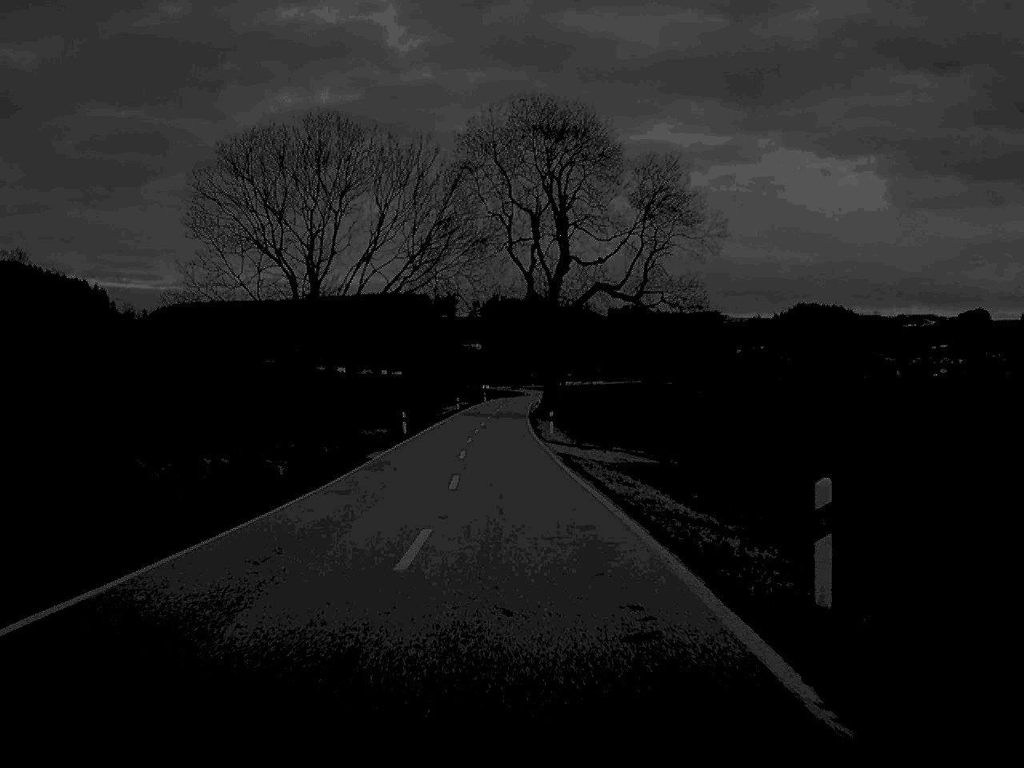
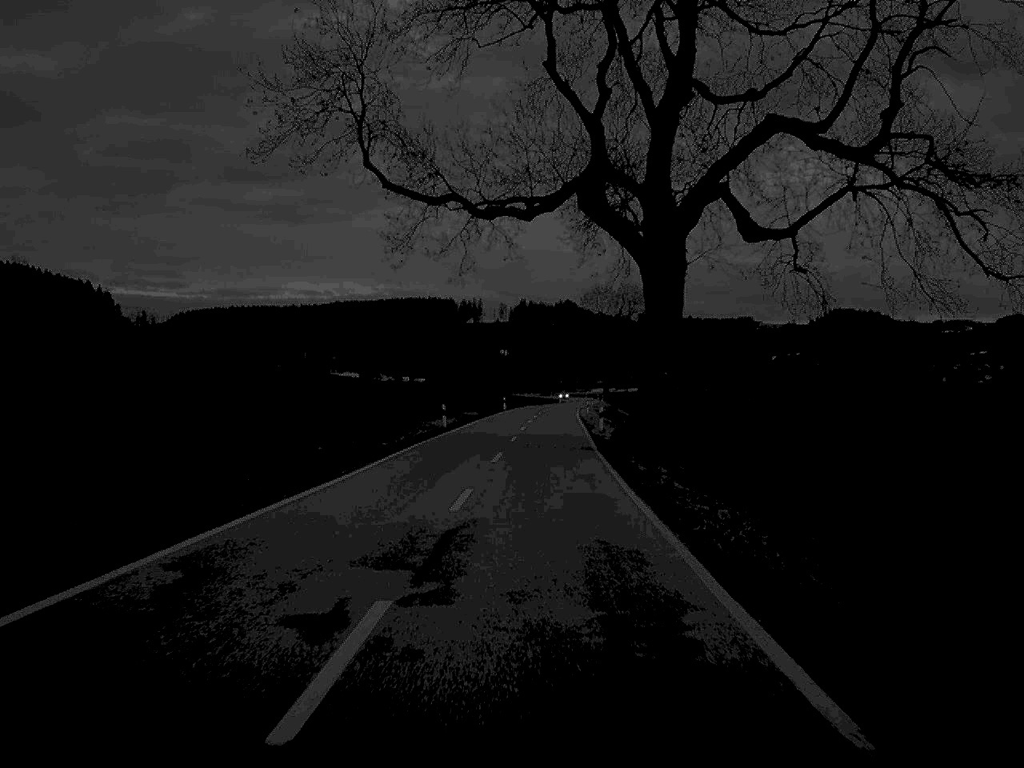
(-1.0, +54.6) m; -1°
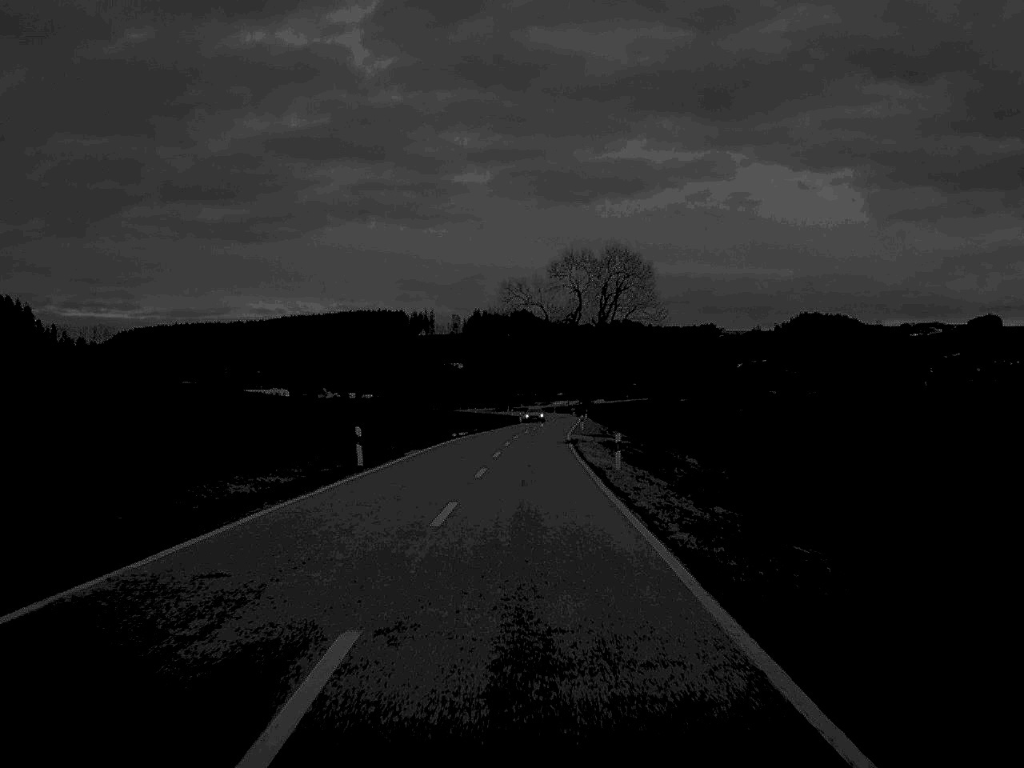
(+1.5, +71.3) m; +2°
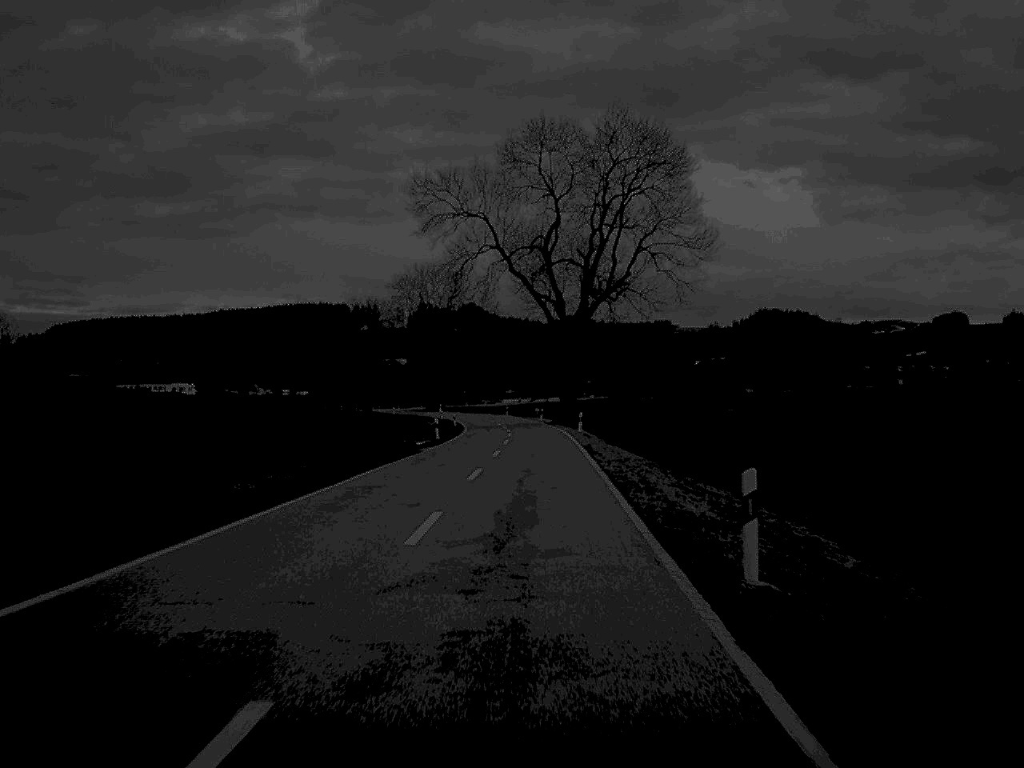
(+1.3, +72.5) m; +2°
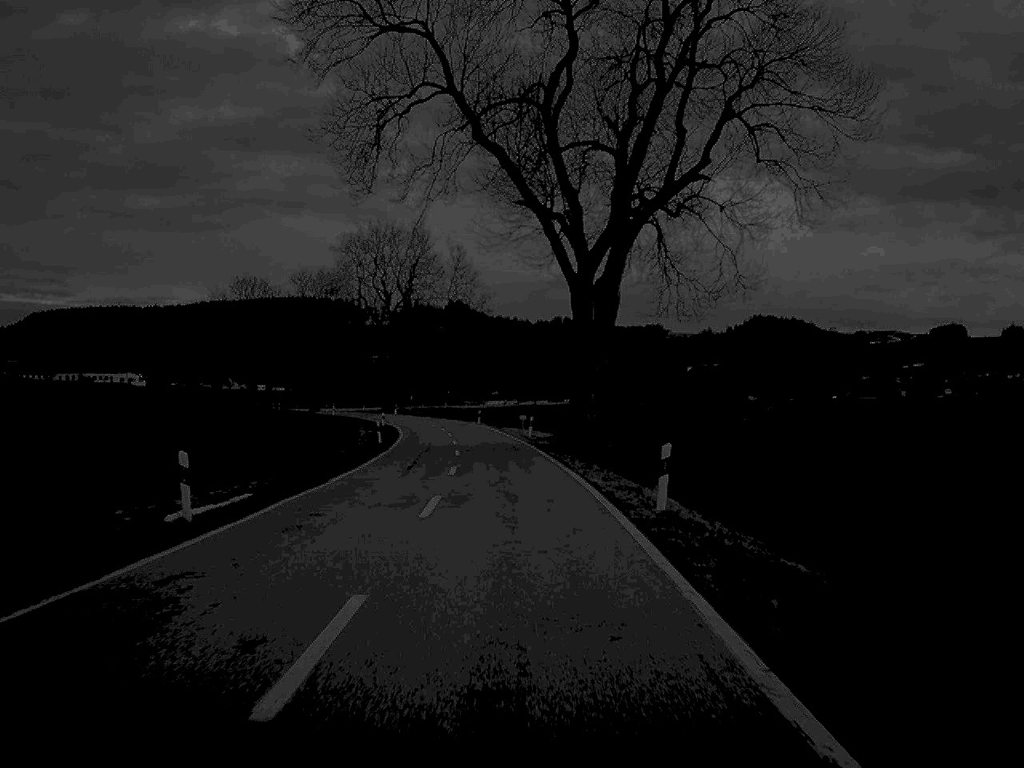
(+0.4, +42.9) m; +1°
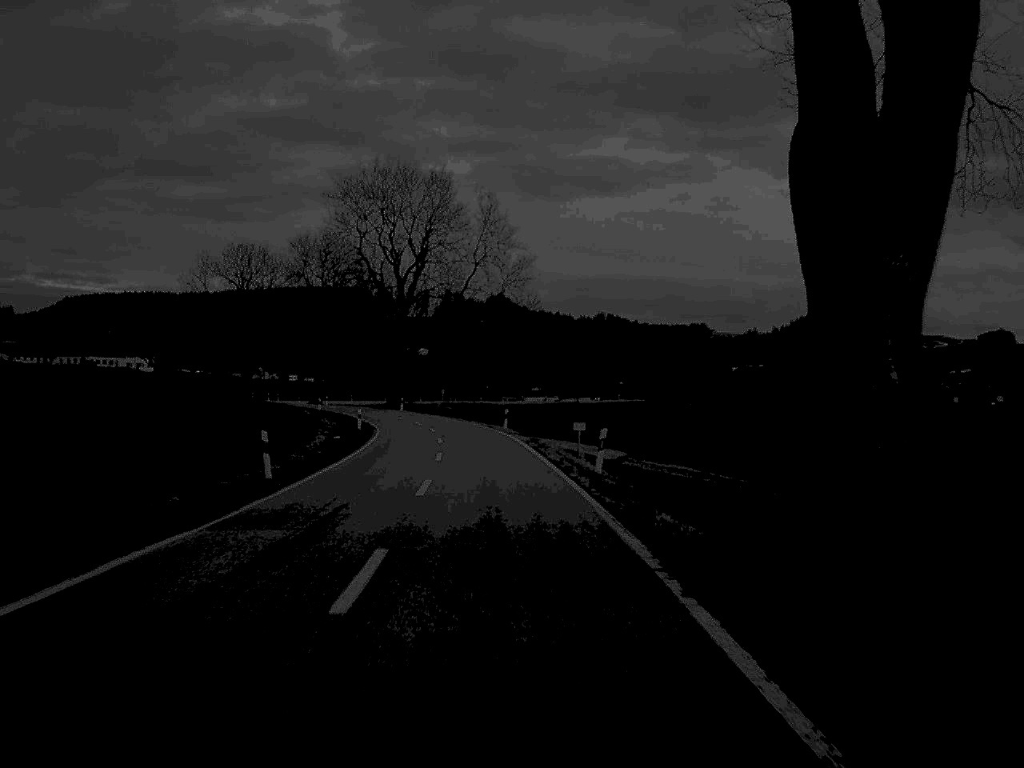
(-0.5, +31.8) m; -2°
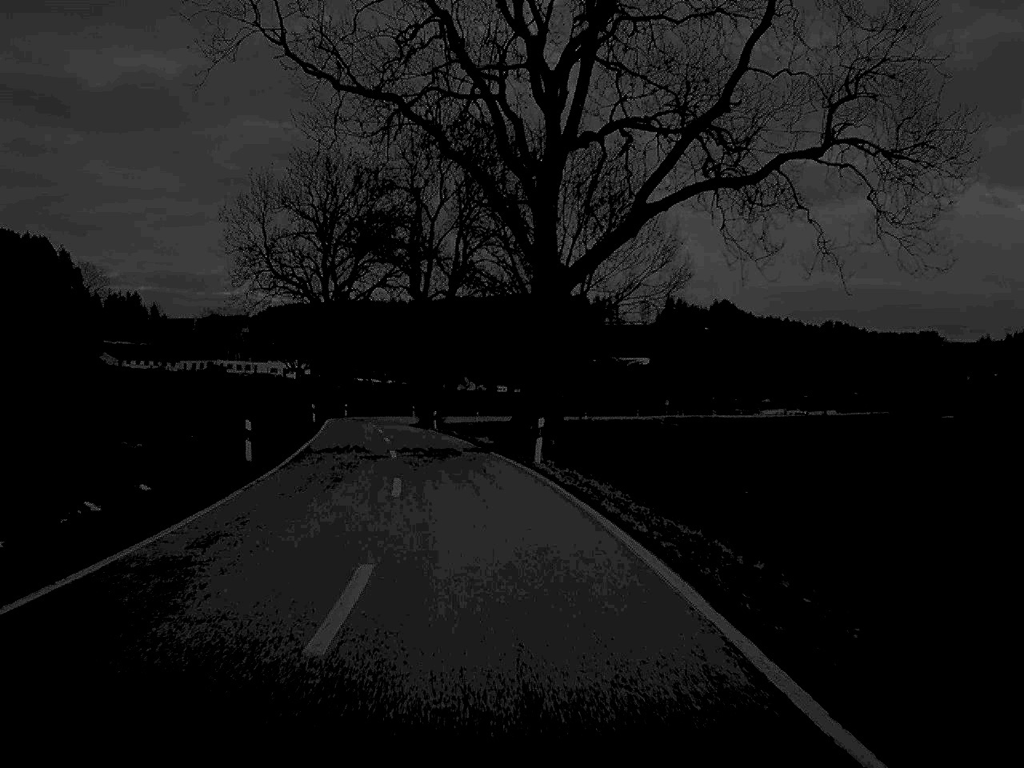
(-4.8, +71.8) m; -10°
